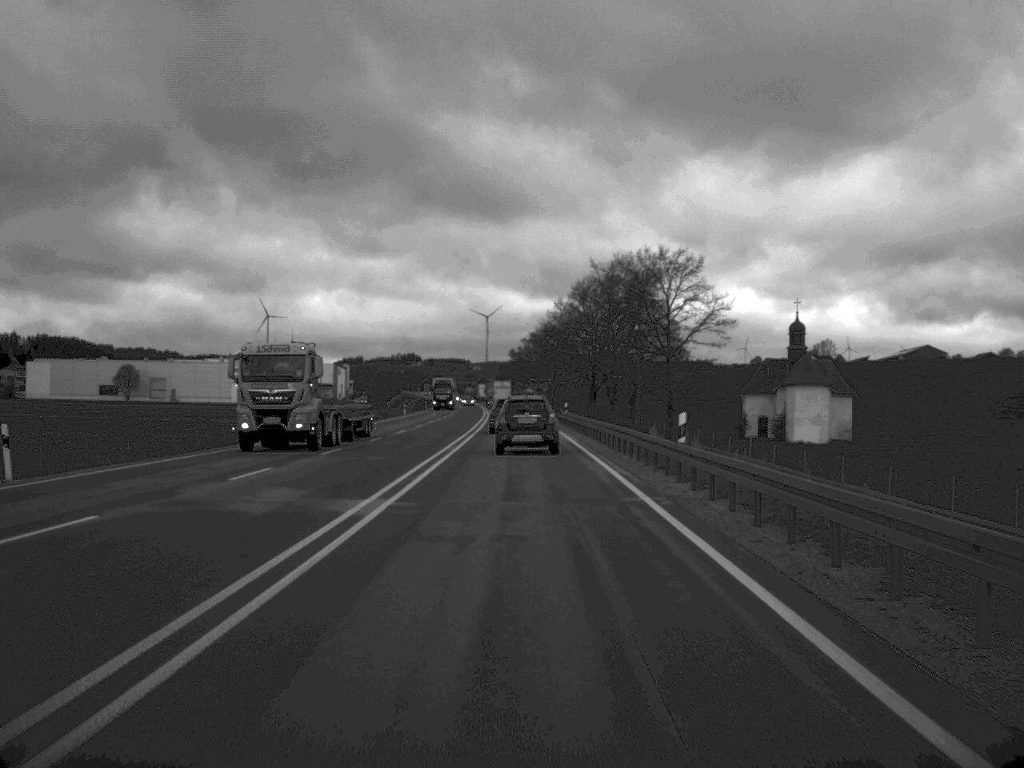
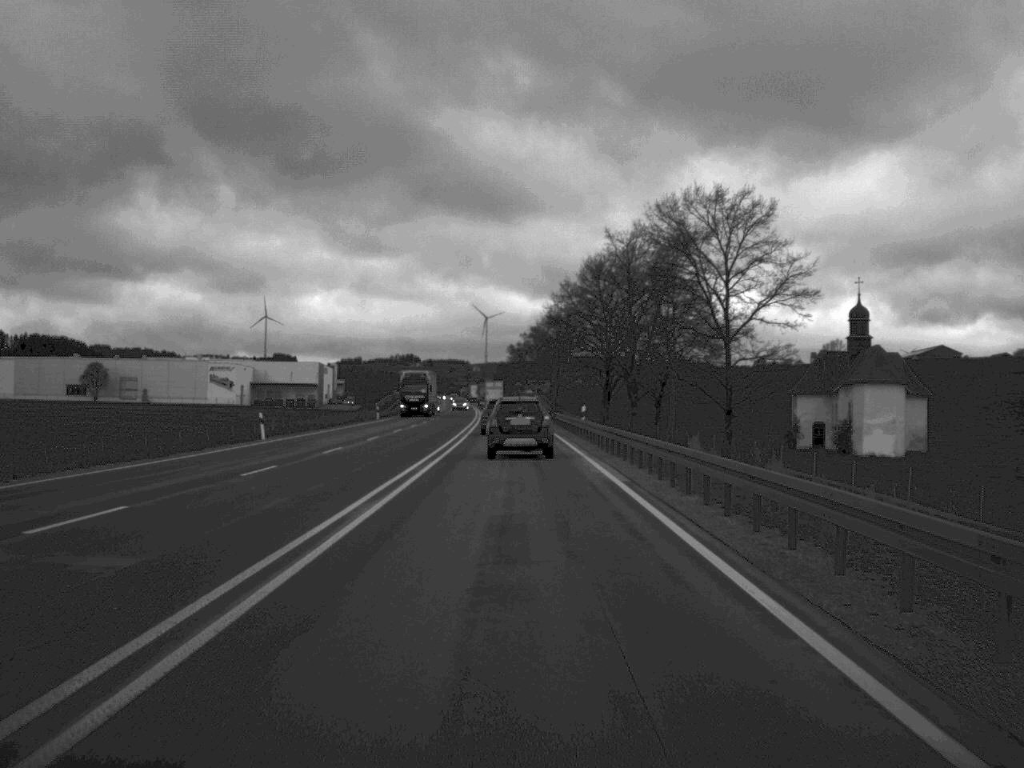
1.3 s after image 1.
(0.0, +22.2) m; 0°
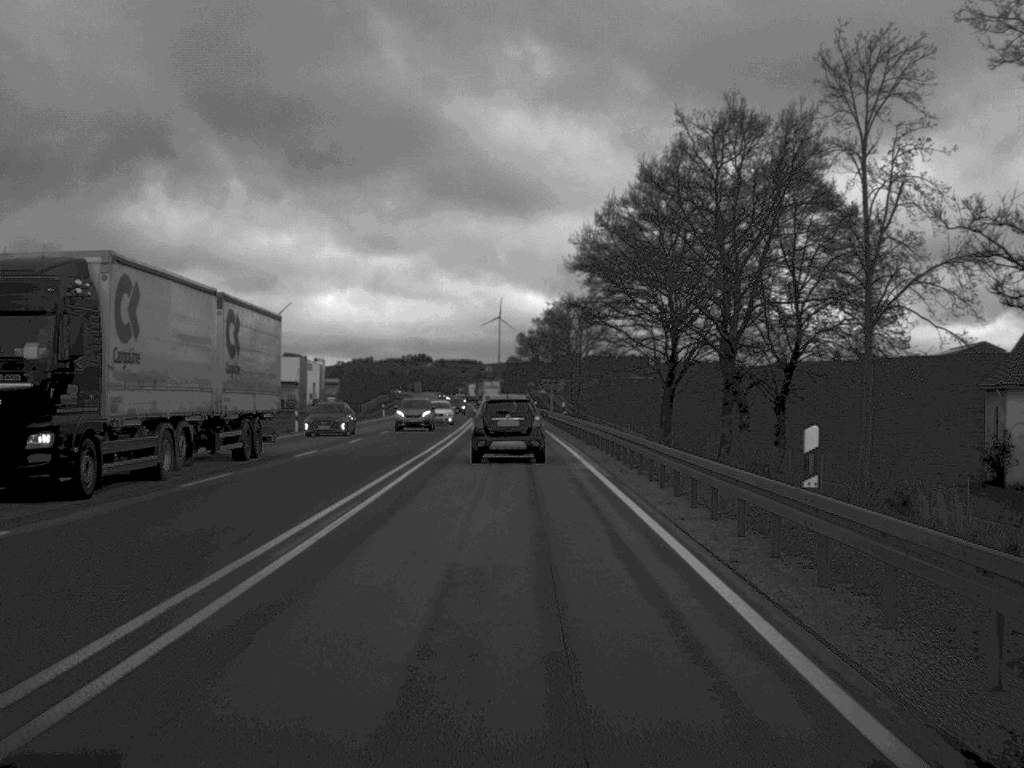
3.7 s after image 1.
(-0.1, +40.0) m; -1°
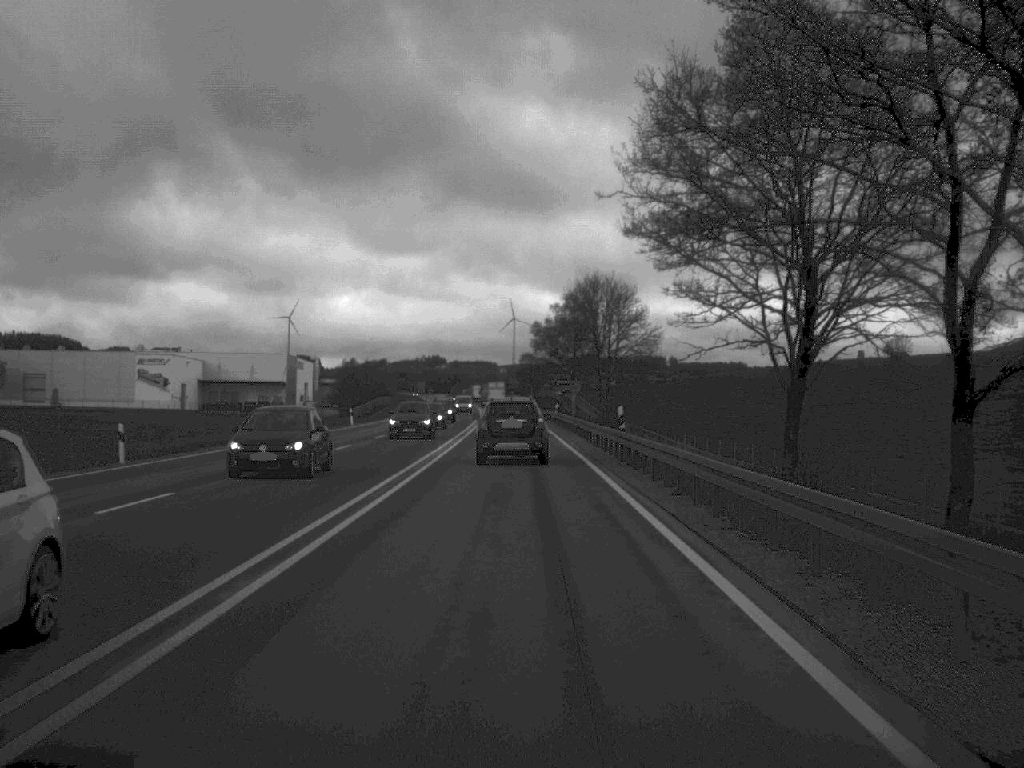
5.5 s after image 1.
(-0.2, +28.9) m; -1°
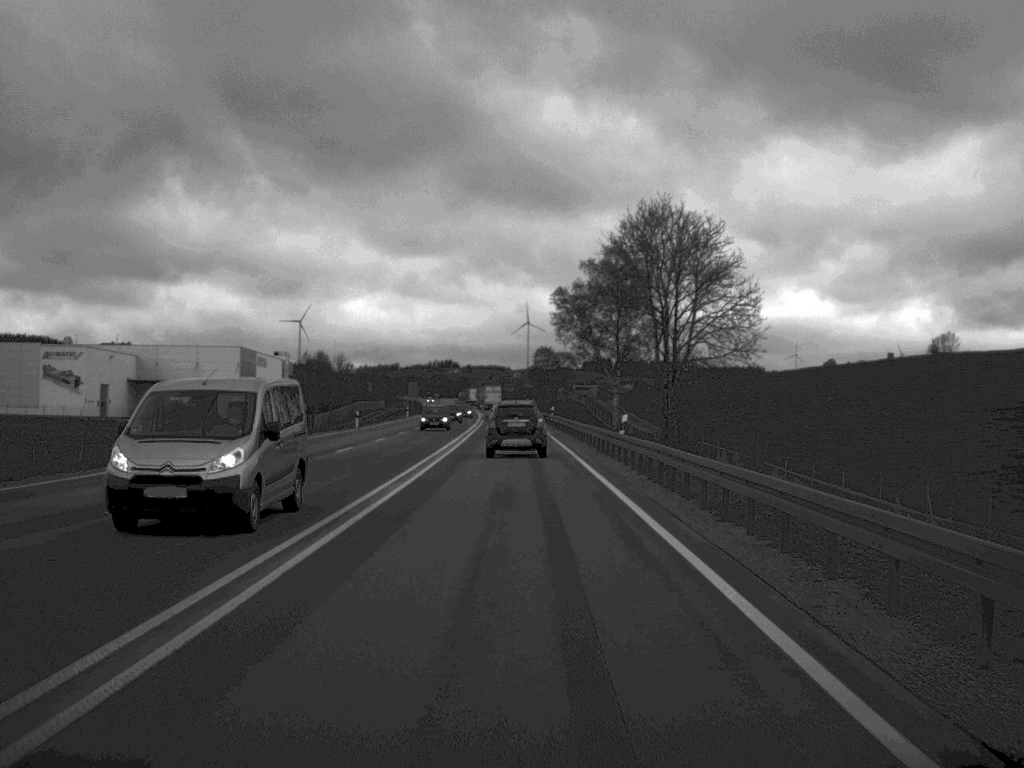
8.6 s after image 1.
(-0.3, +47.5) m; -1°
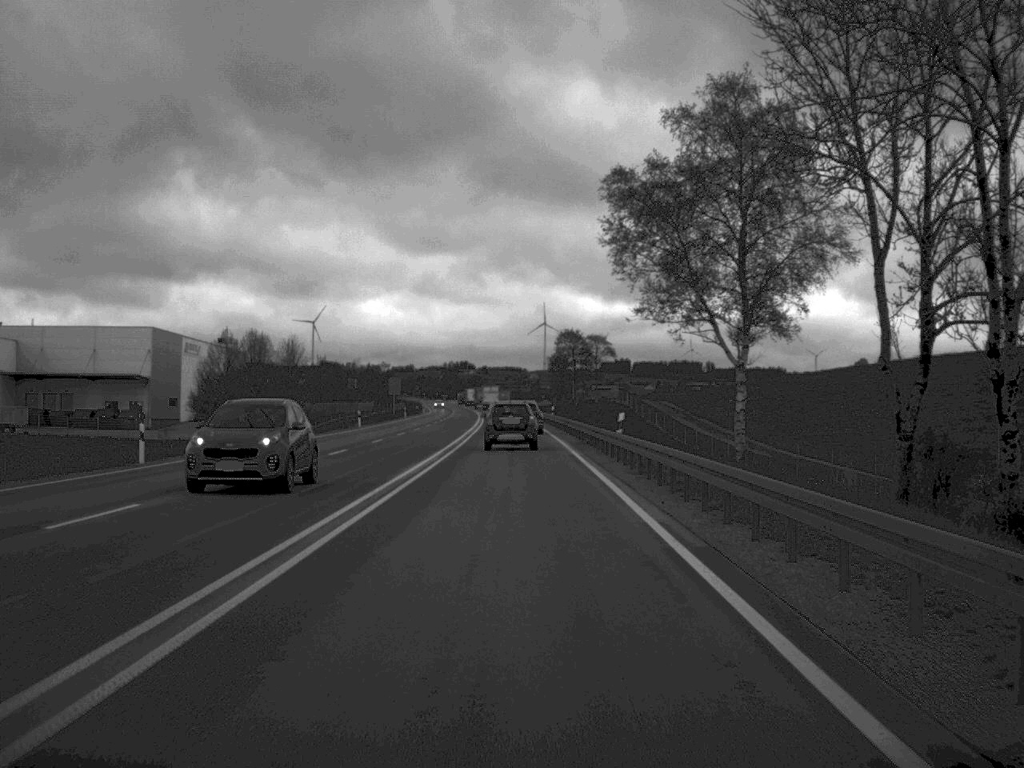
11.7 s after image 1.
(-0.4, +50.1) m; -1°
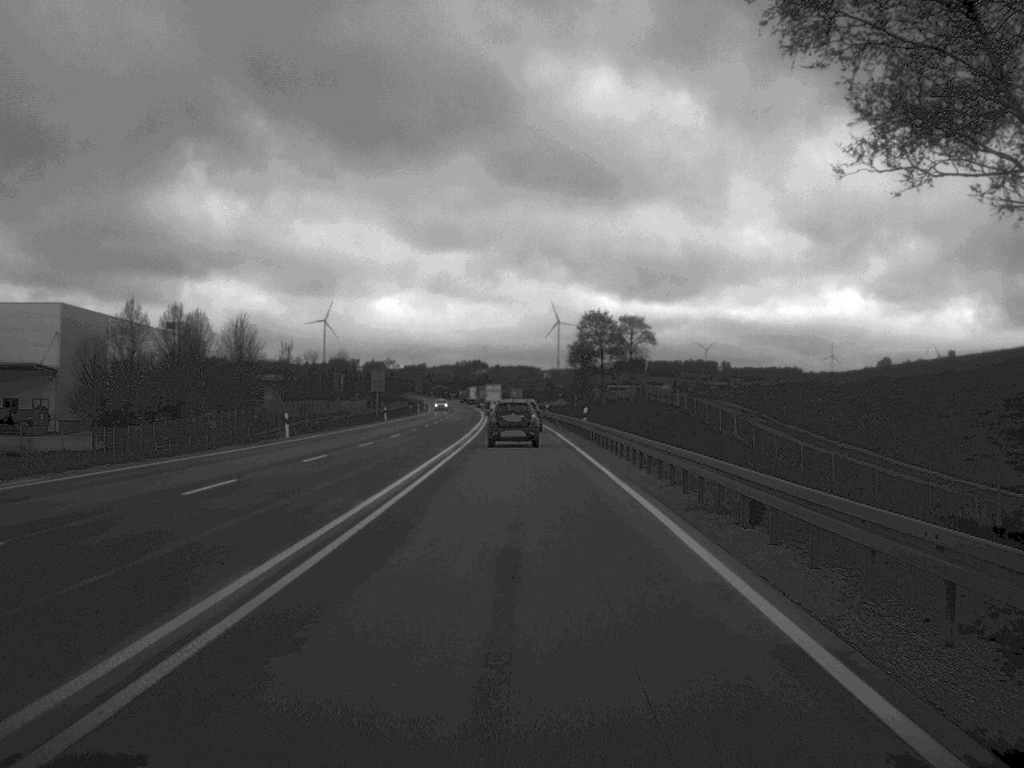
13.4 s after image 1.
(-0.2, +30.1) m; -1°
